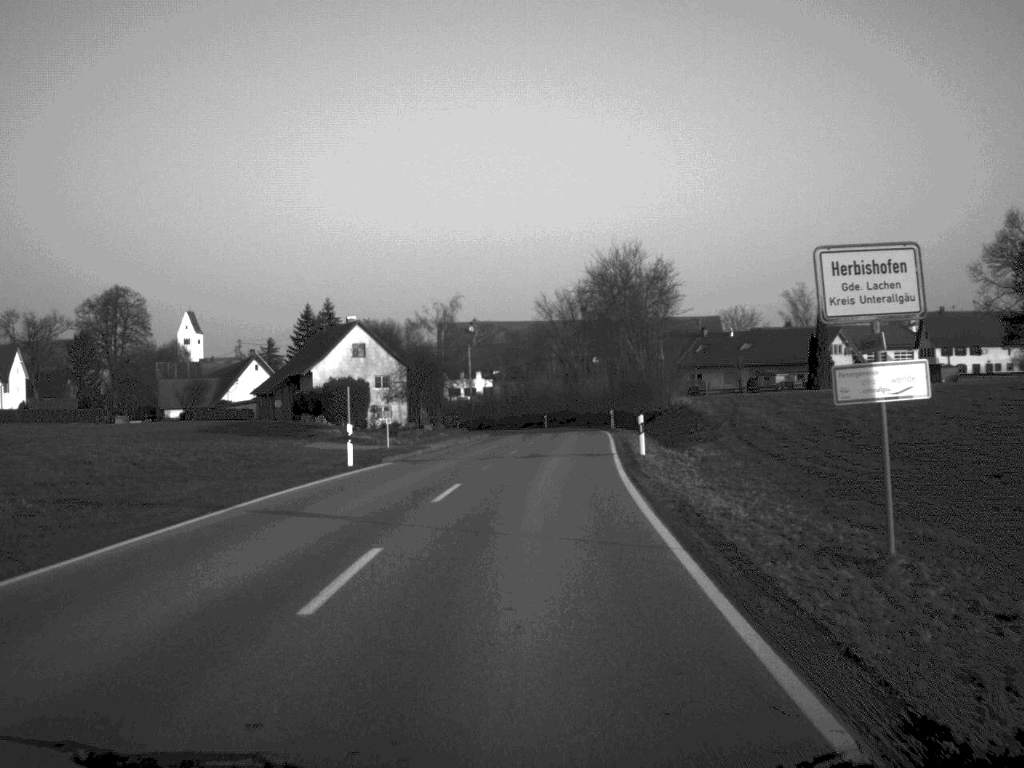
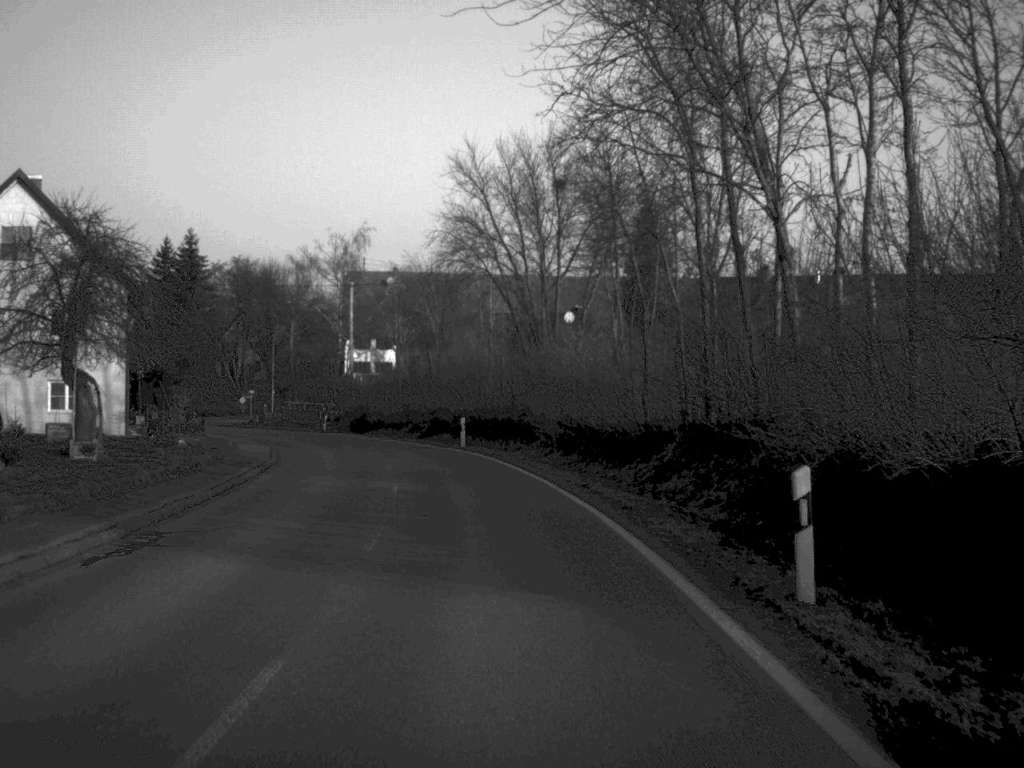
(+2.1, +57.6) m; +2°
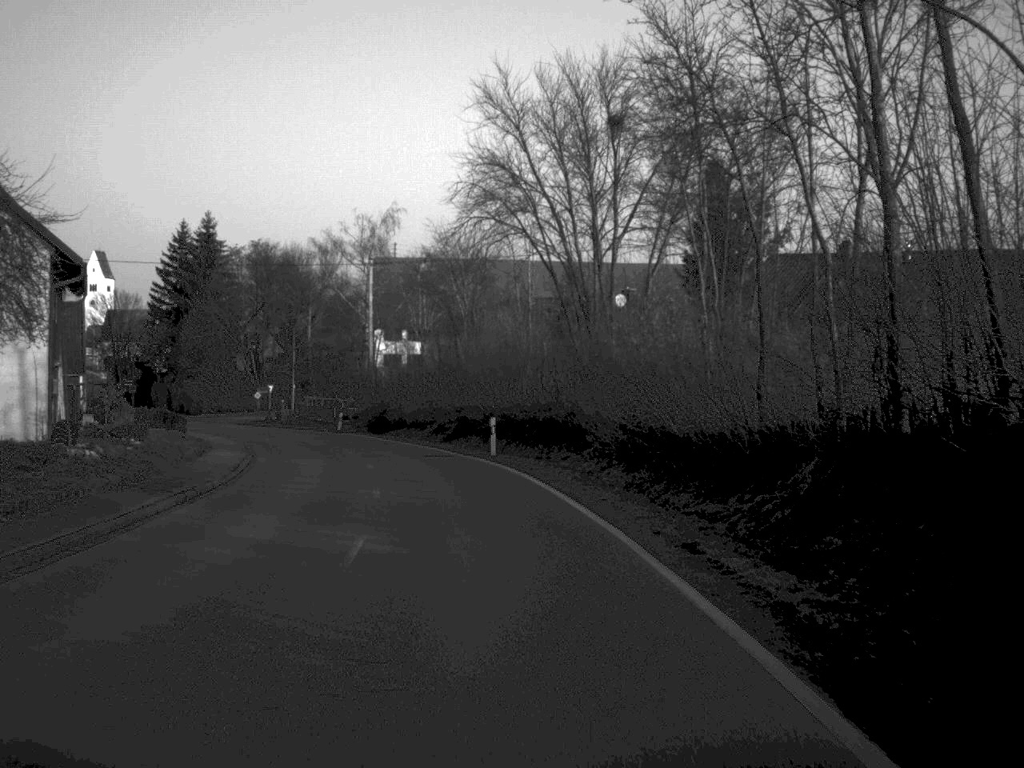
(-0.2, +10.0) m; -2°
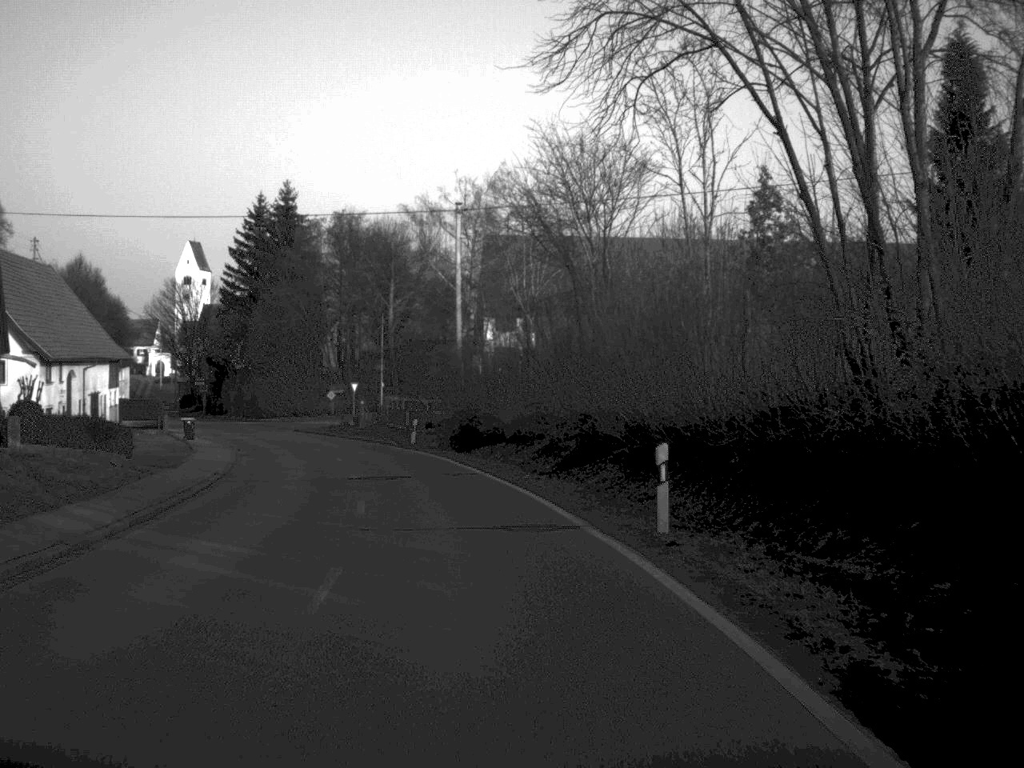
(-0.9, +20.1) m; -6°
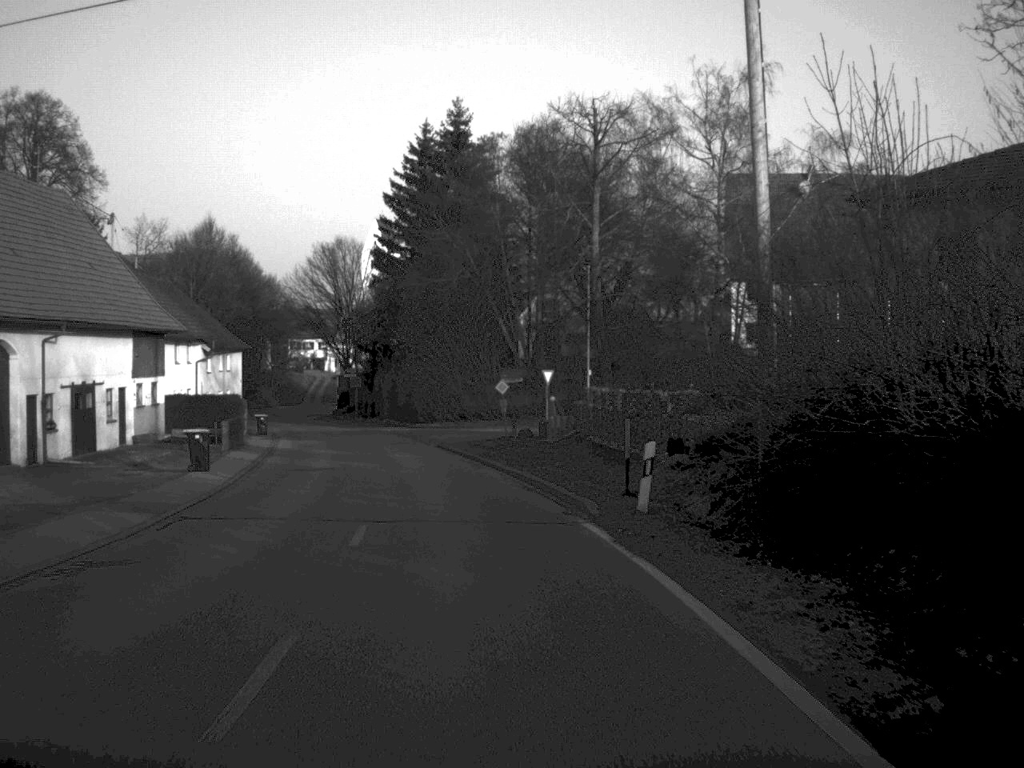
(-2.6, +31.0) m; -10°
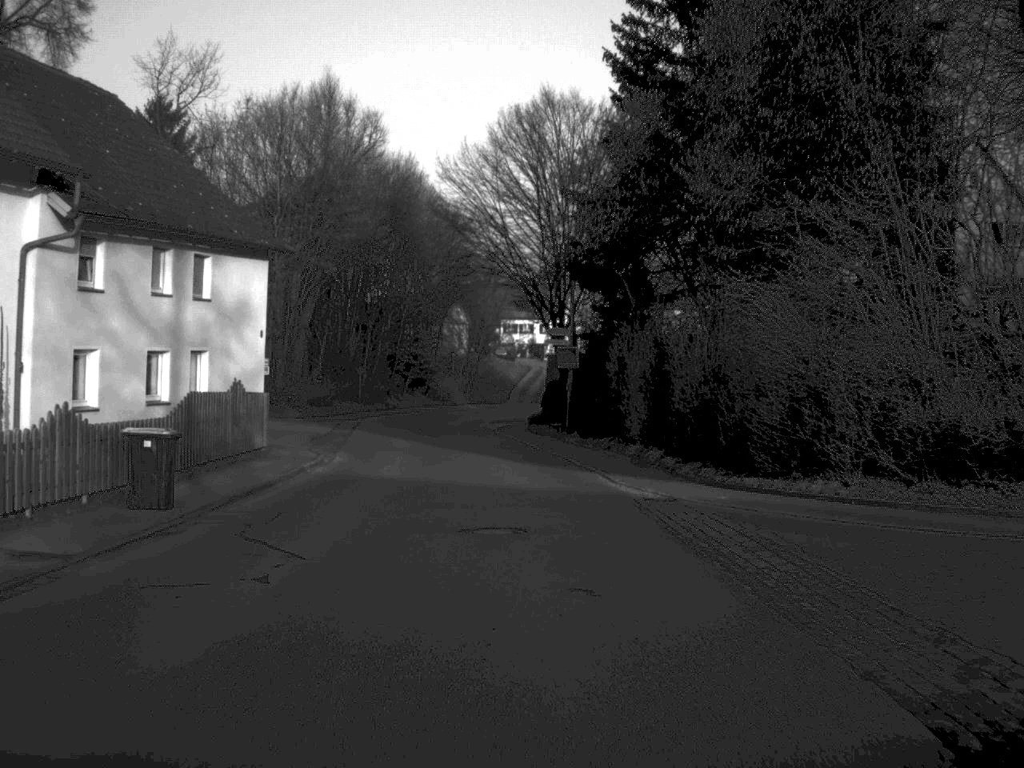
(-5.4, +49.8) m; -10°
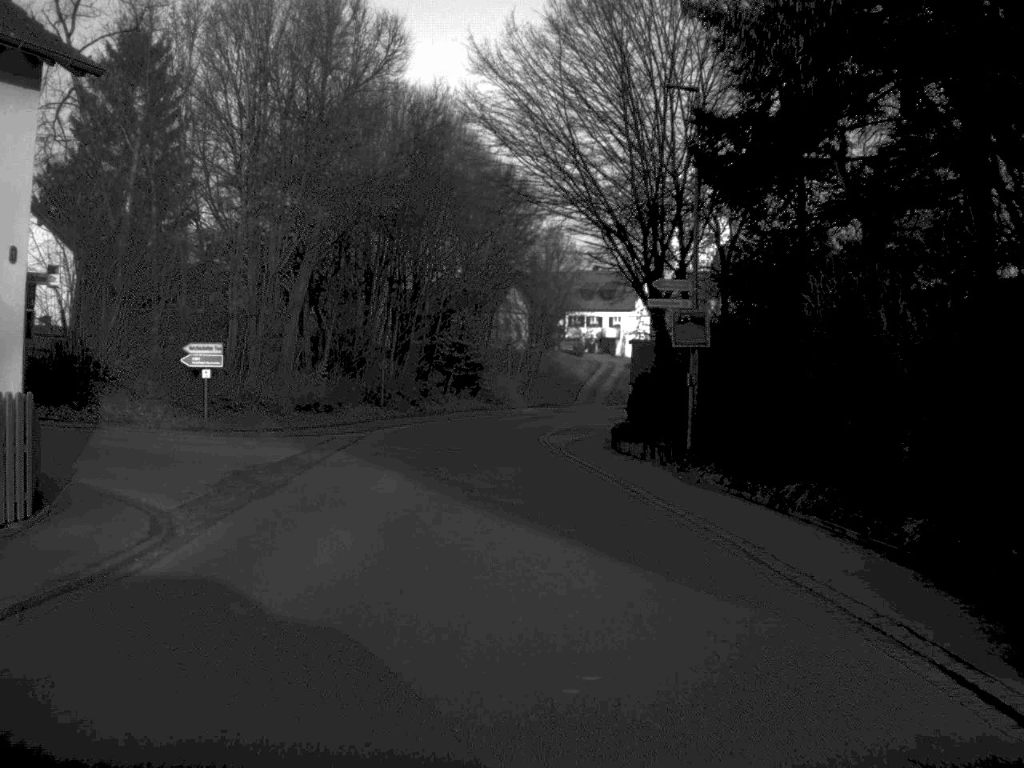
(-0.4, +18.7) m; -3°
